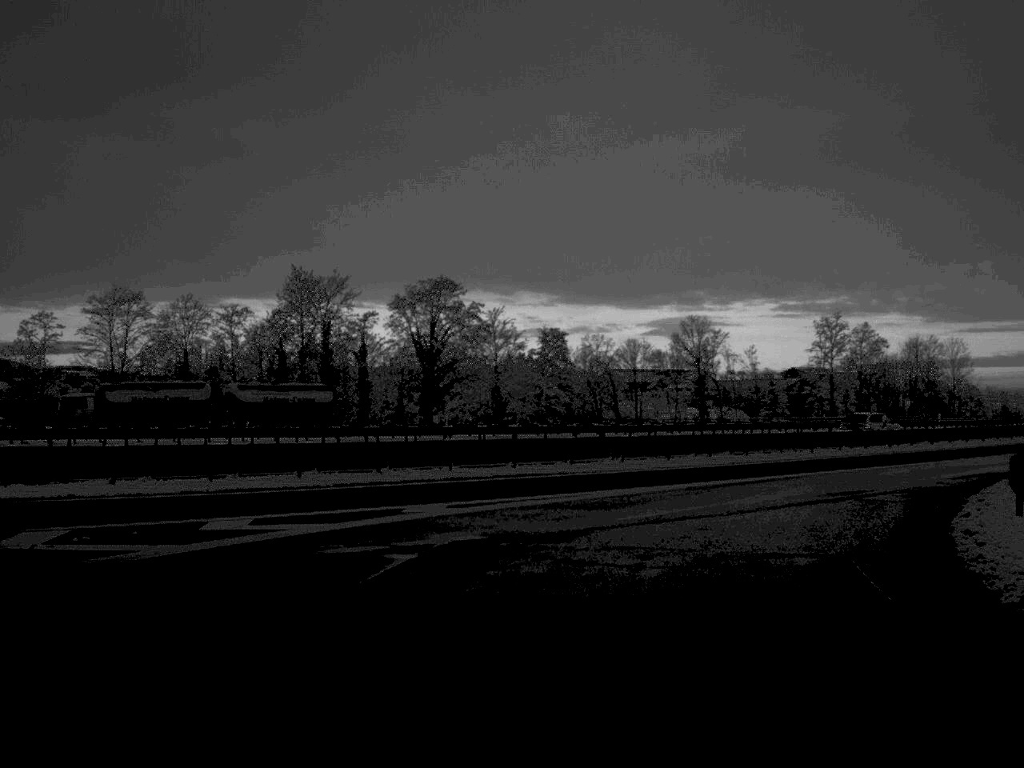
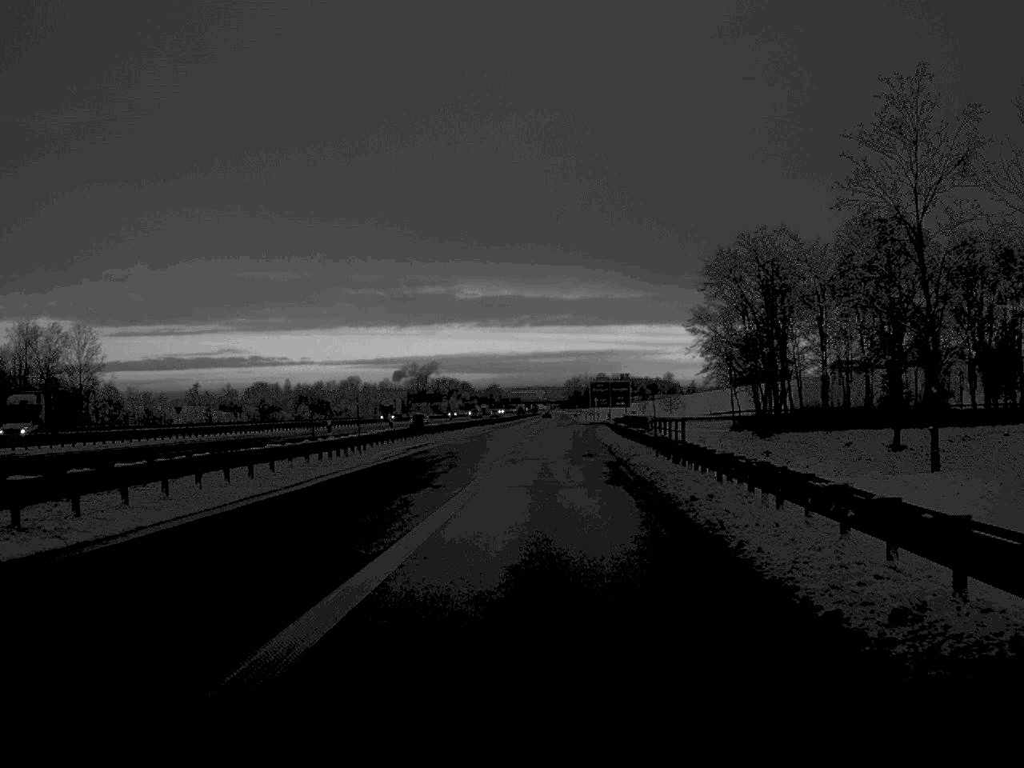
(+15.3, +37.5) m; +38°
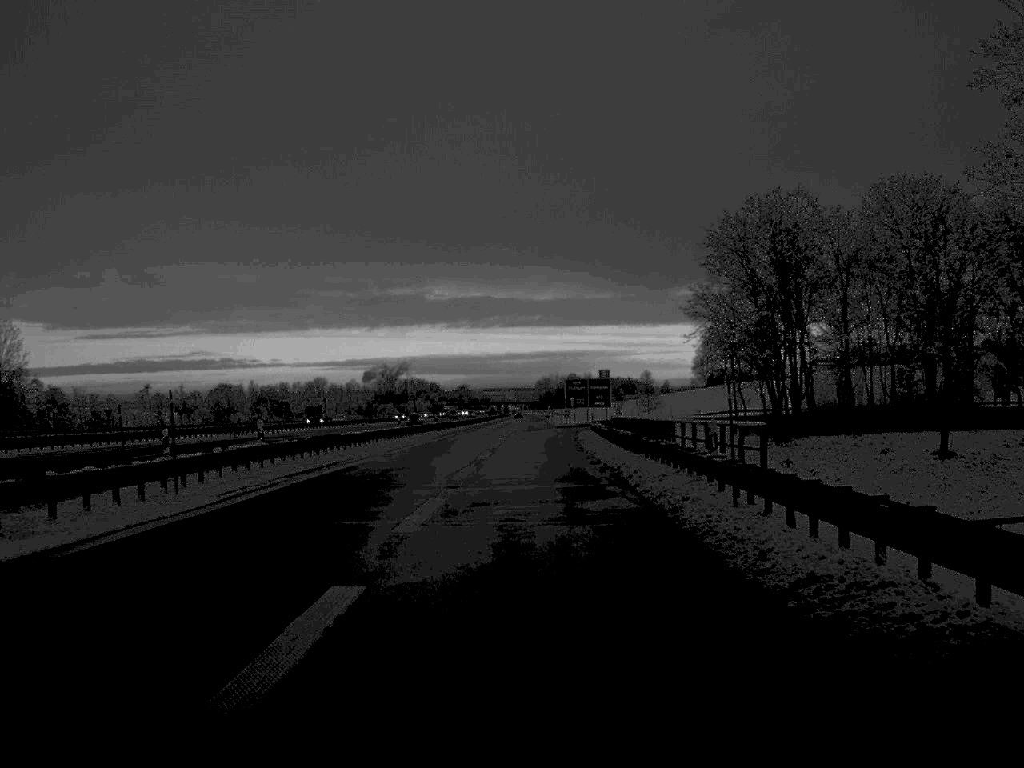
(+0.3, +18.1) m; +1°
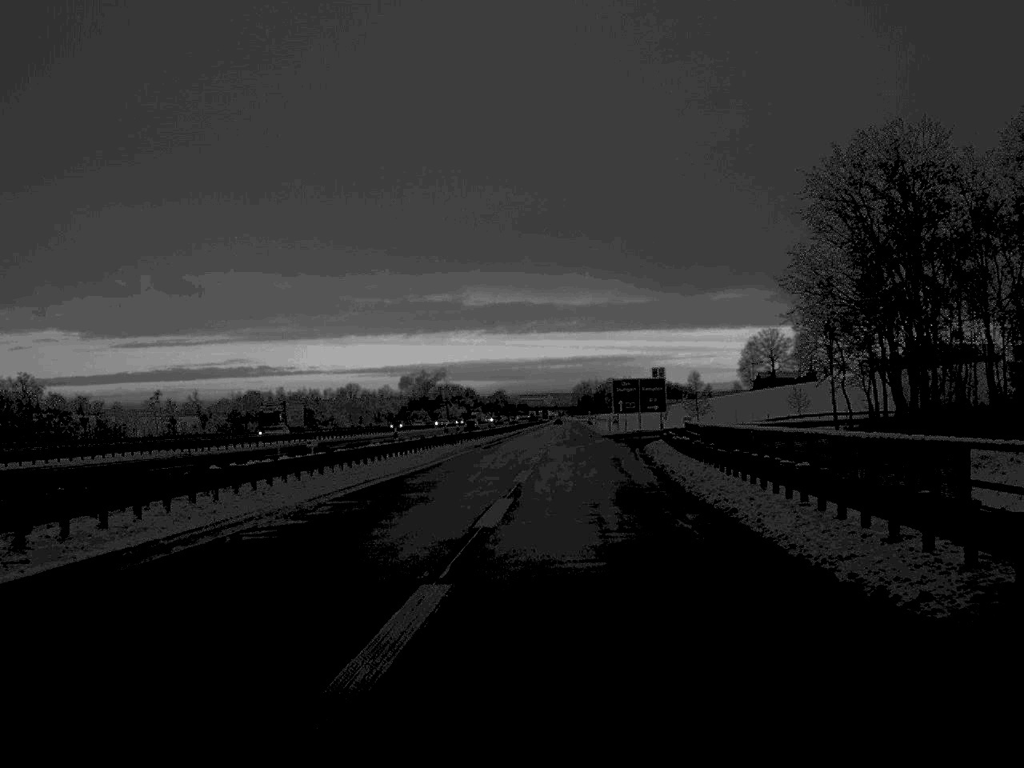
(-0.3, +21.9) m; -2°
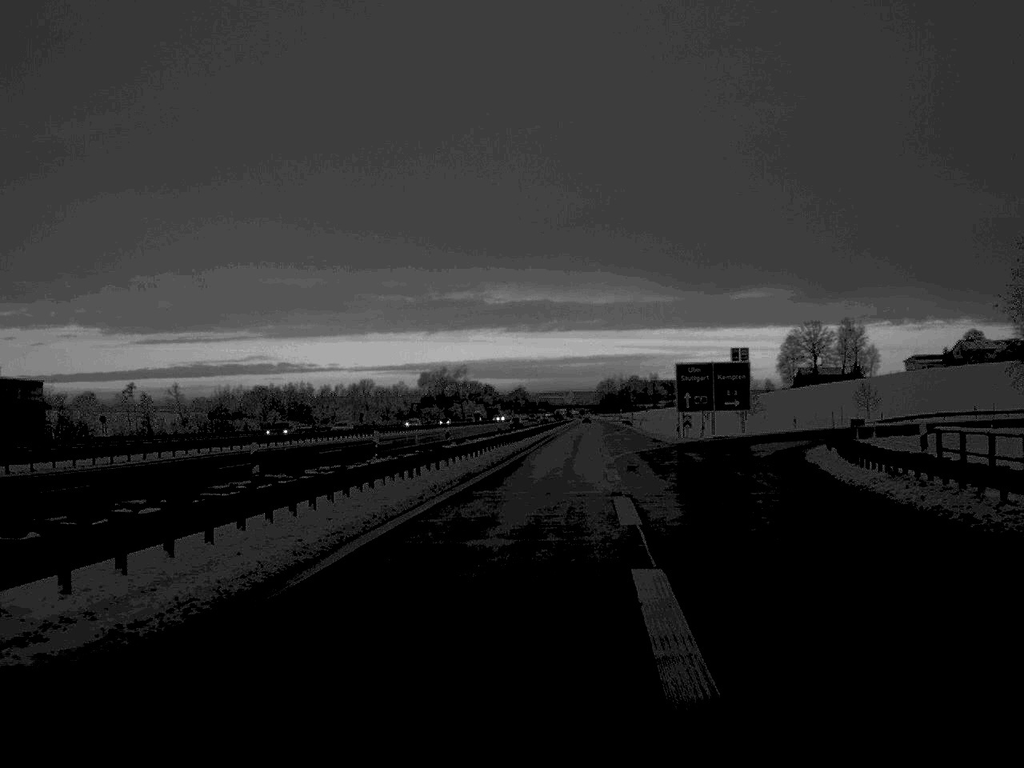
(-0.6, +35.5) m; -1°
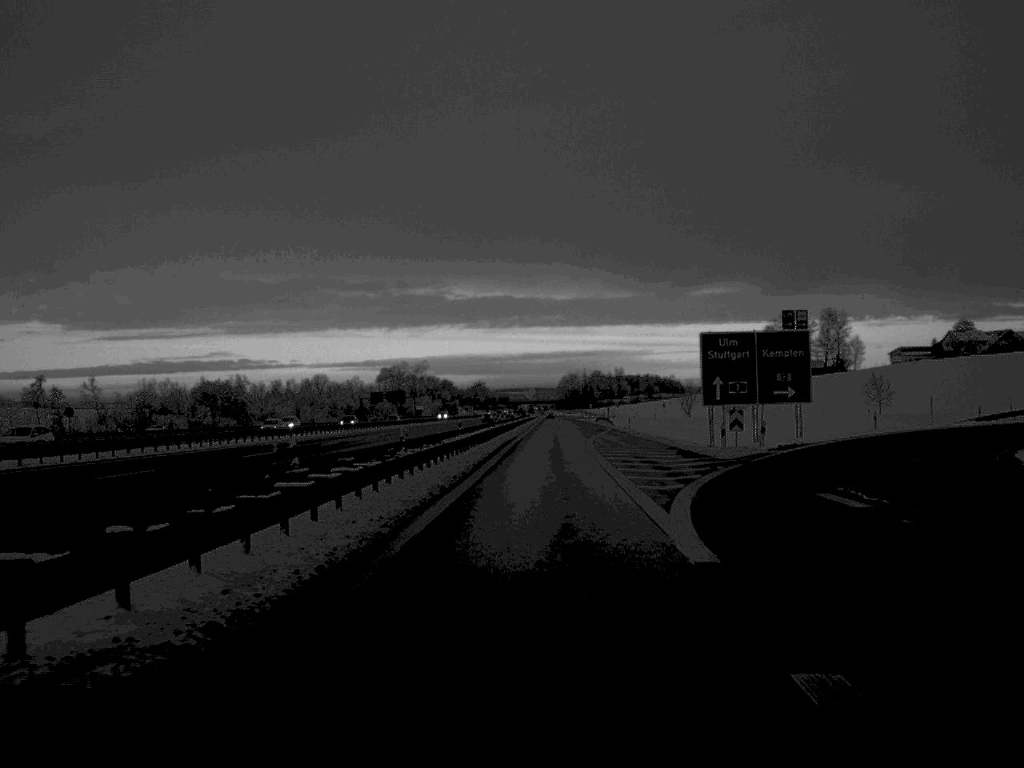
(+0.5, +29.7) m; +2°
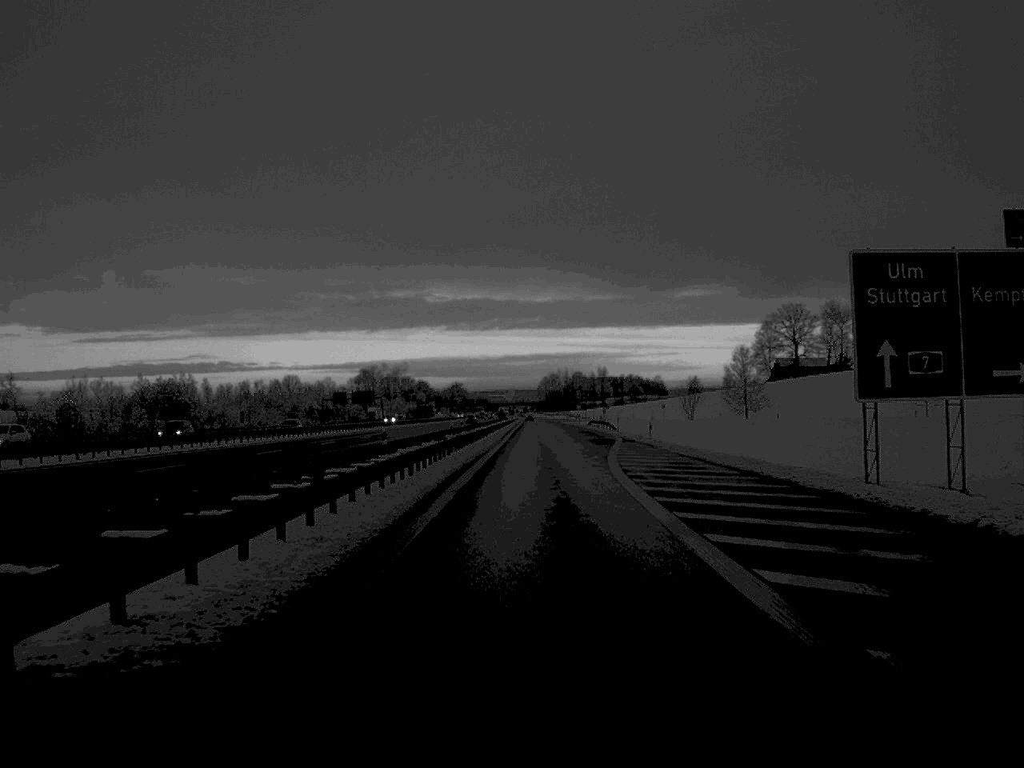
(+0.3, +30.7) m; +1°
